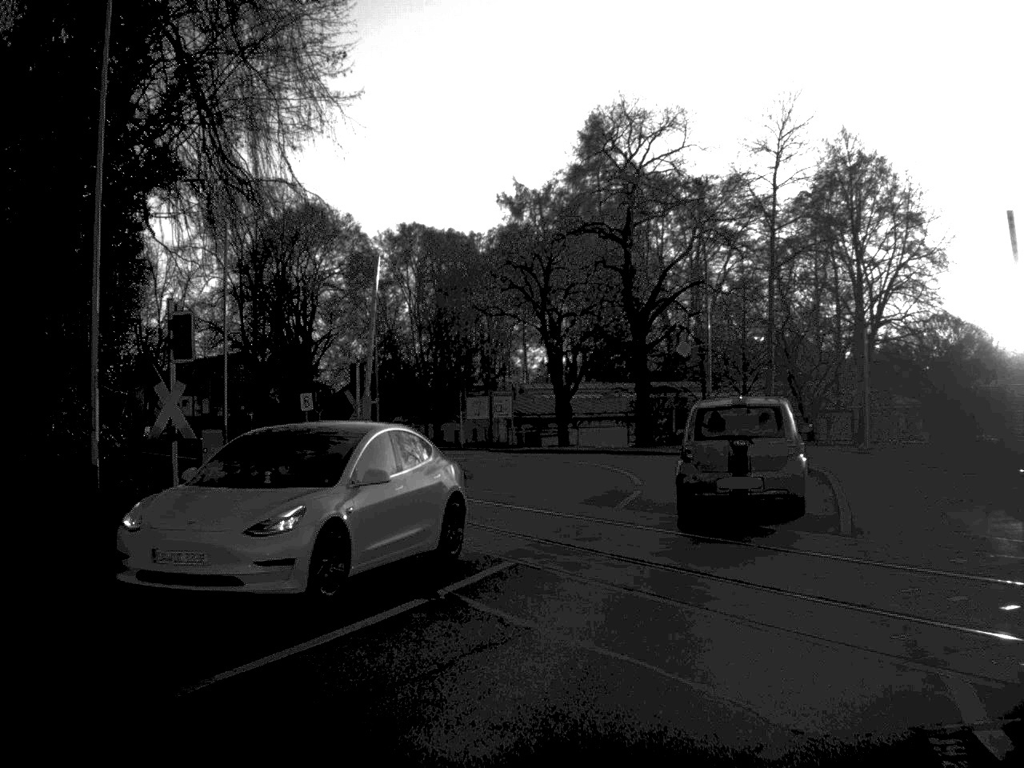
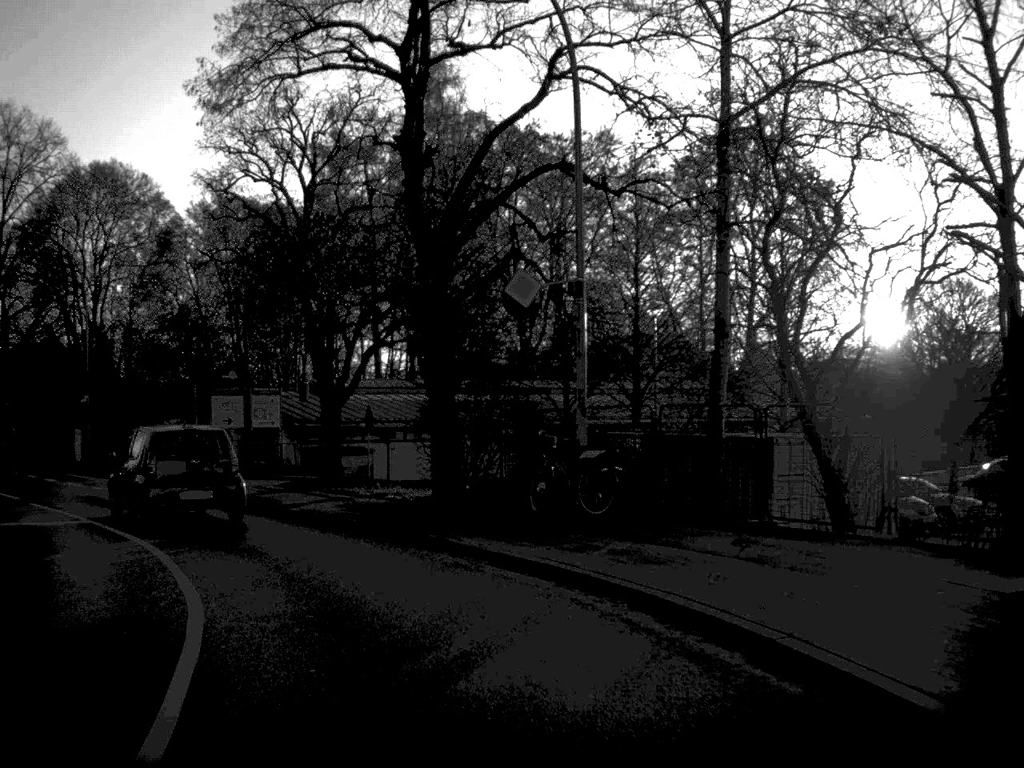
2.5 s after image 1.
(+2.8, +23.0) m; +5°
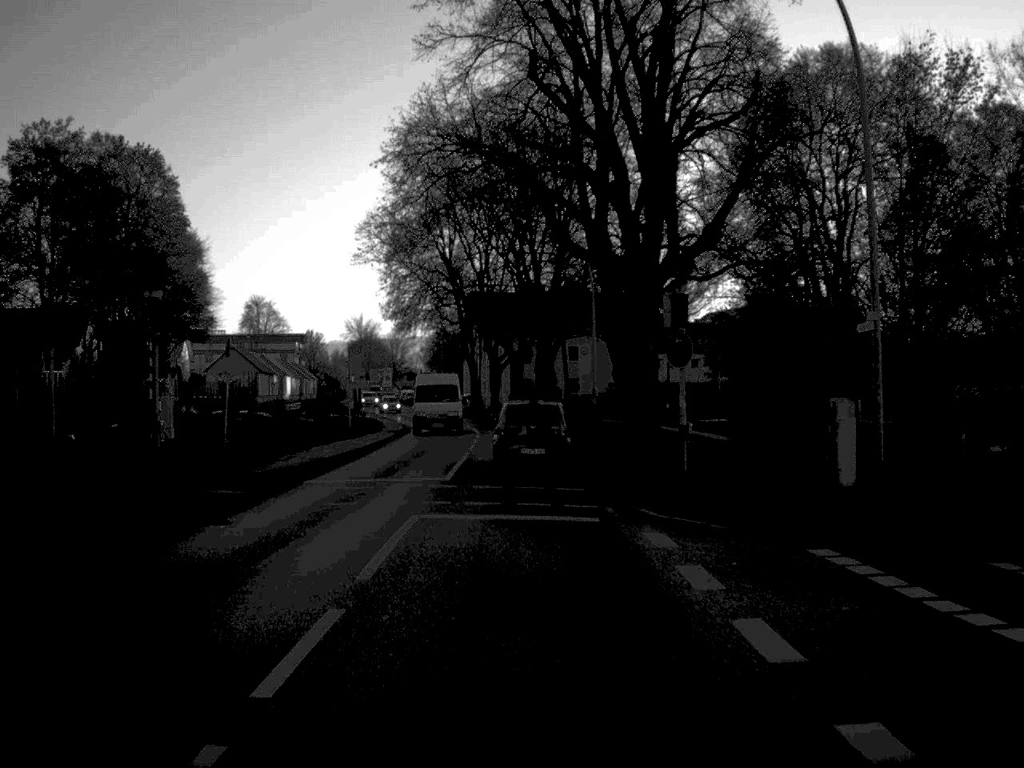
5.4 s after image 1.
(-10.3, +28.9) m; -33°
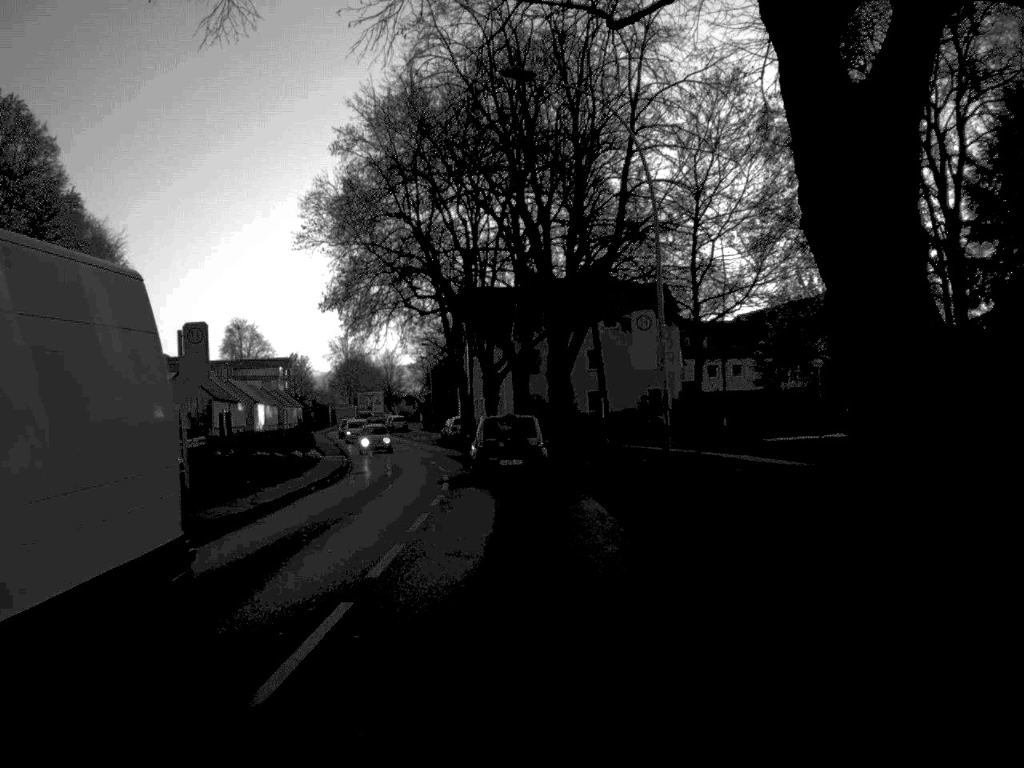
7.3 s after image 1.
(0.0, +24.3) m; 0°
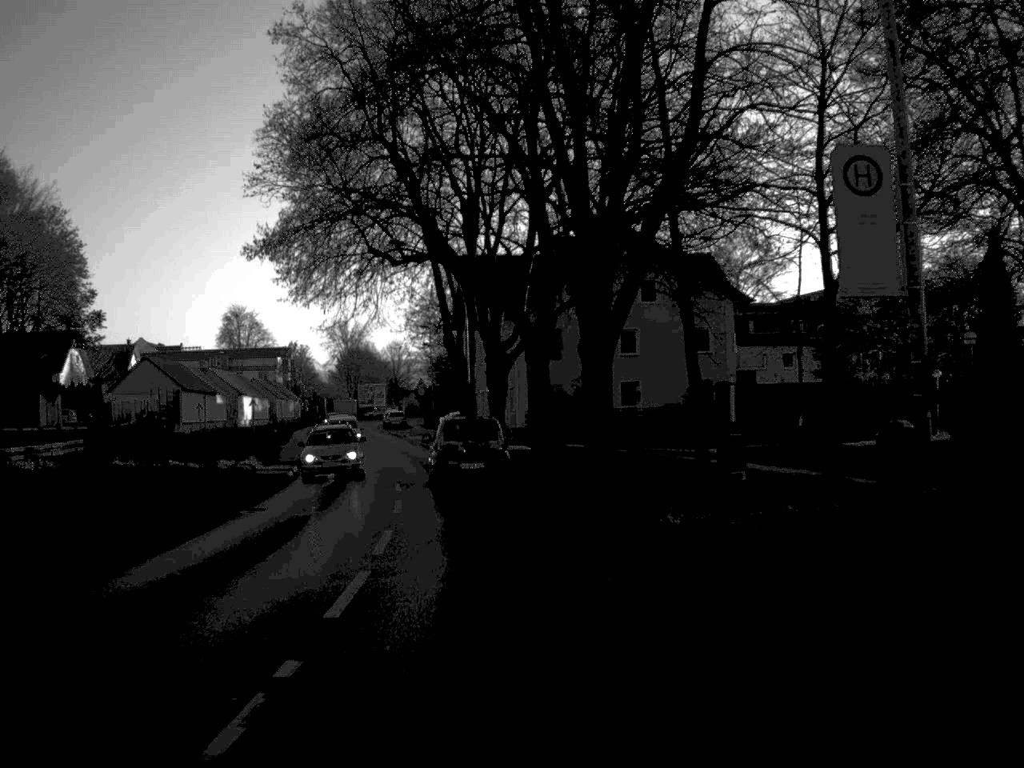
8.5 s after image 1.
(-0.1, +16.3) m; -1°
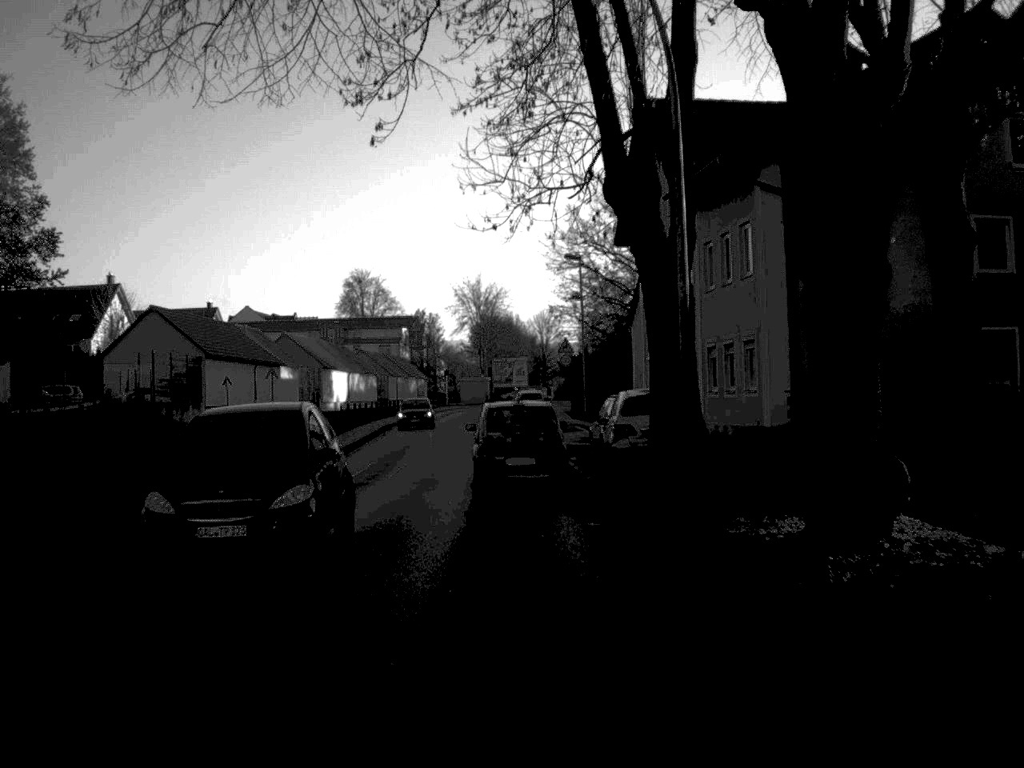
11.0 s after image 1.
(-2.3, +35.4) m; -7°
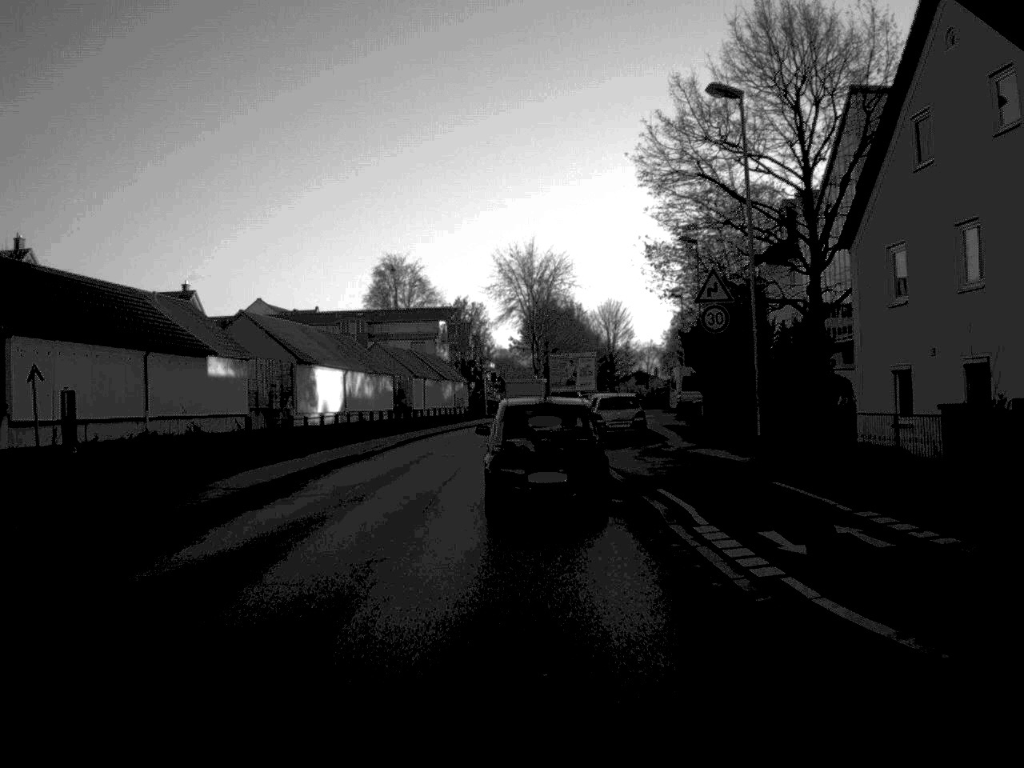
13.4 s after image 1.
(-0.8, +33.2) m; -3°
